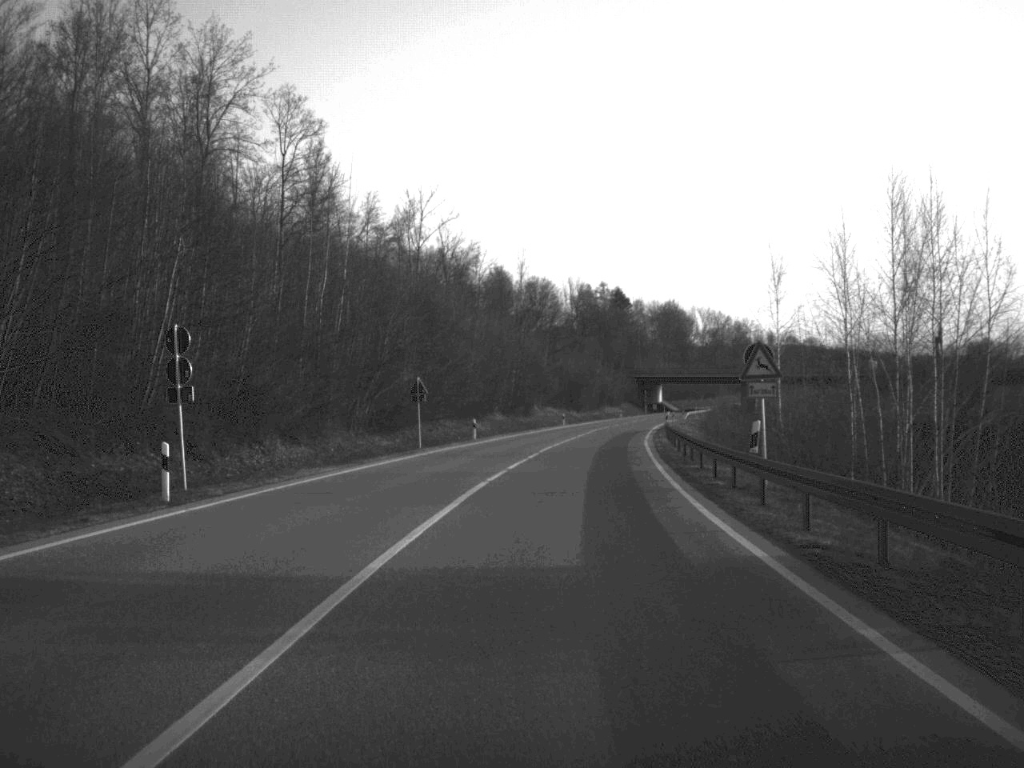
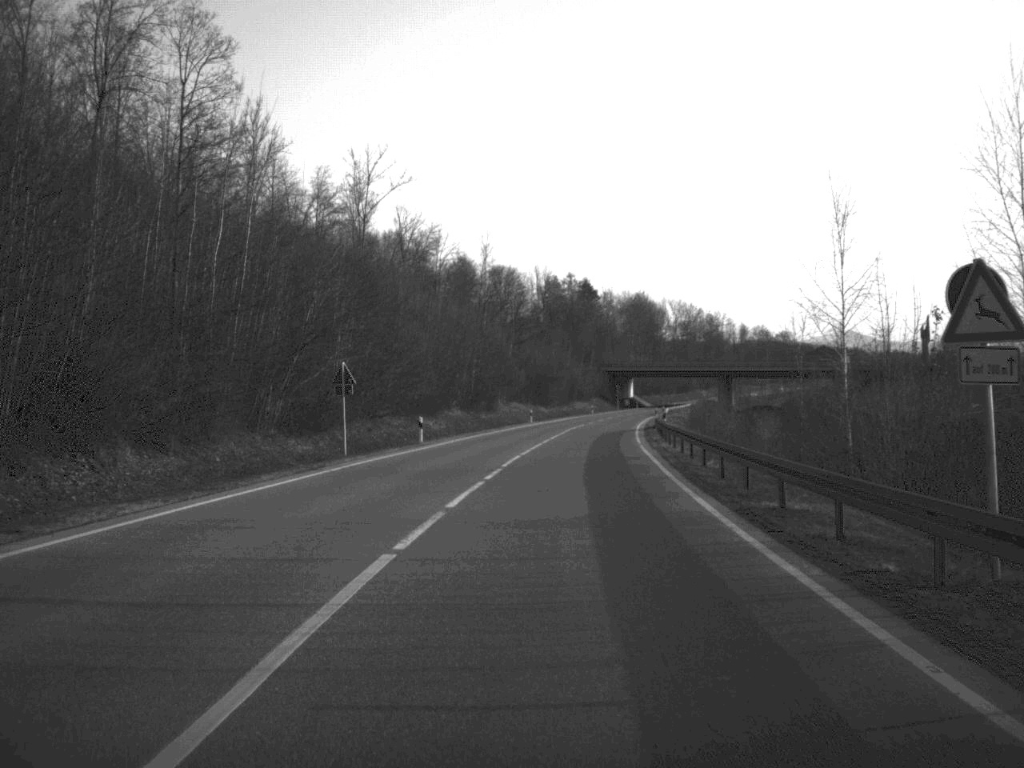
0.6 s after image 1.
(+0.2, +13.7) m; +2°
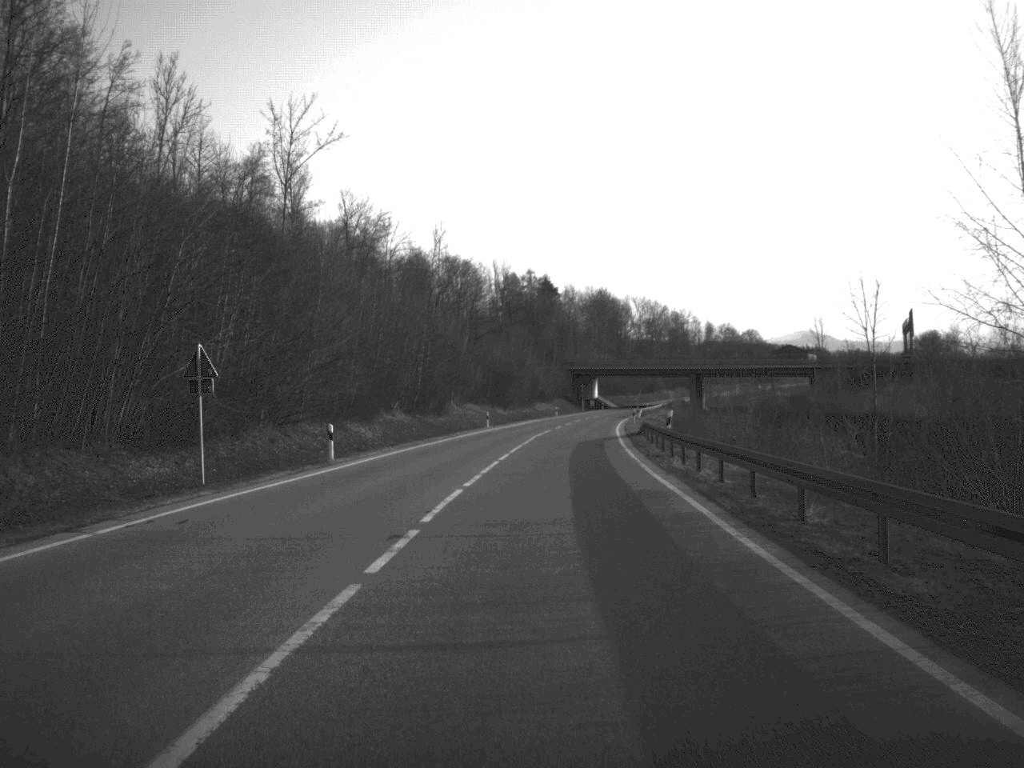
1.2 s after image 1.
(+0.2, +14.4) m; +2°
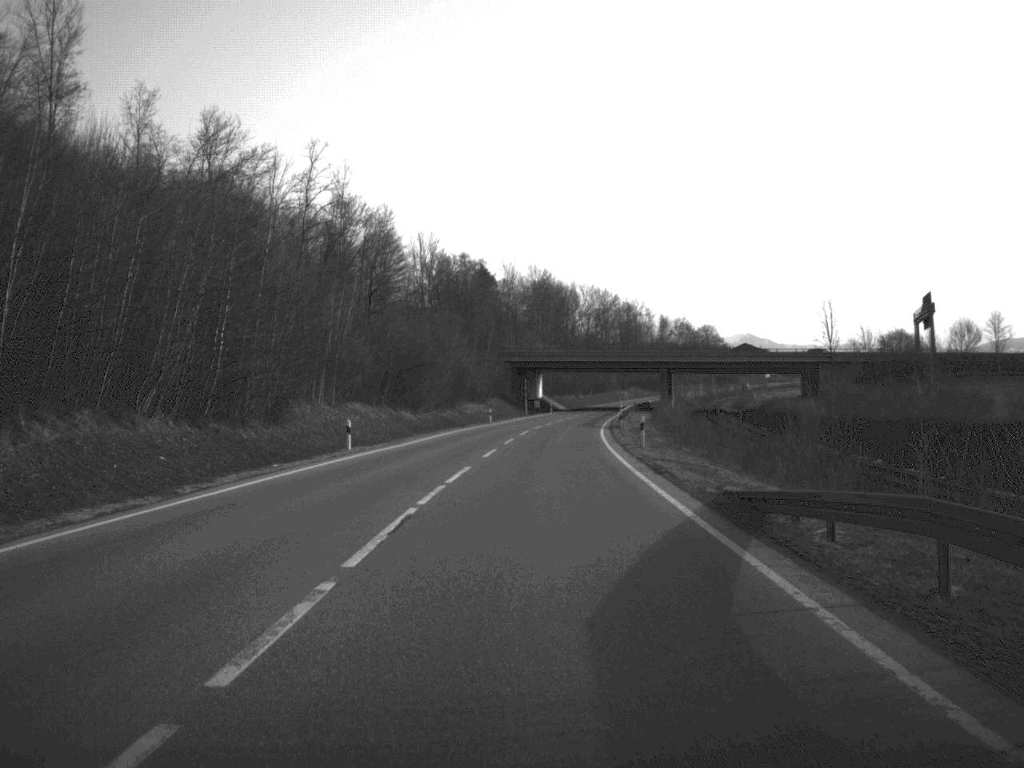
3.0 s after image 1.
(+1.2, +42.4) m; +3°
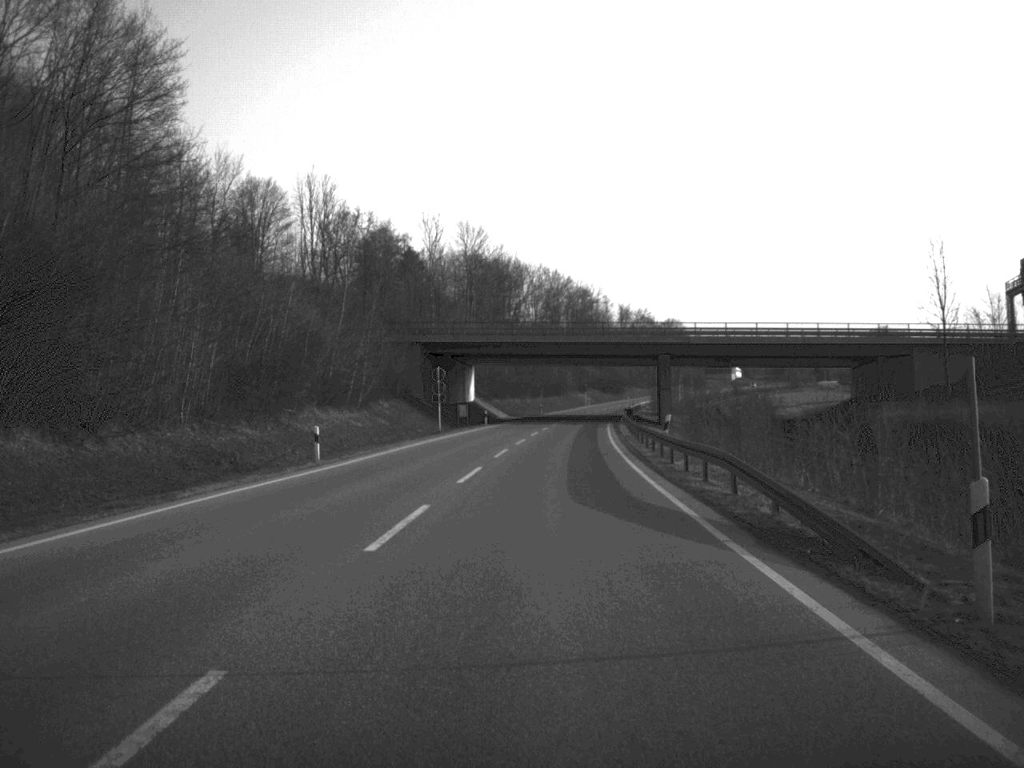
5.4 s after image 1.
(+1.5, +60.2) m; +3°
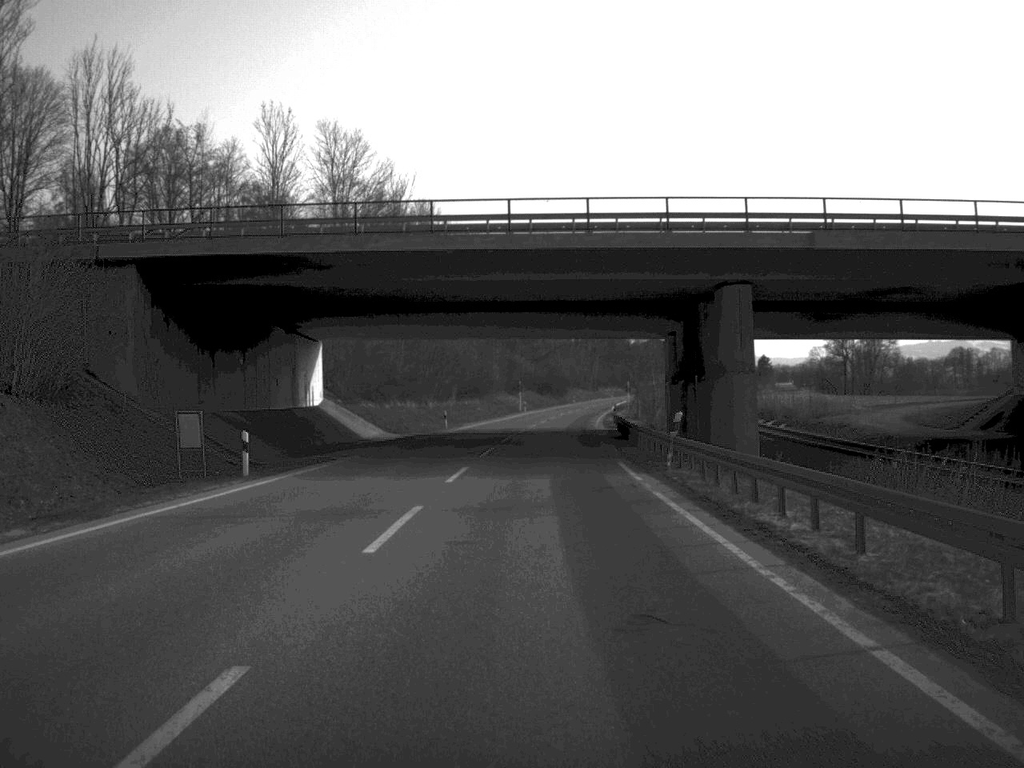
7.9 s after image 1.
(+1.9, +61.4) m; +3°
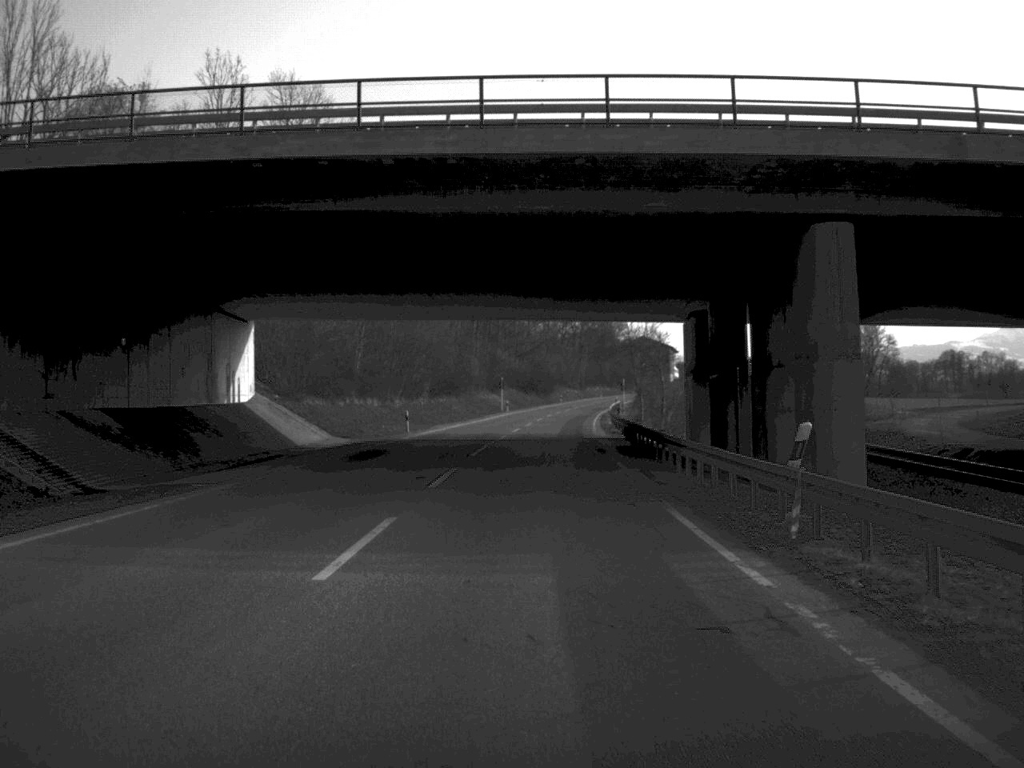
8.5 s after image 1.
(+0.1, +14.7) m; +1°
